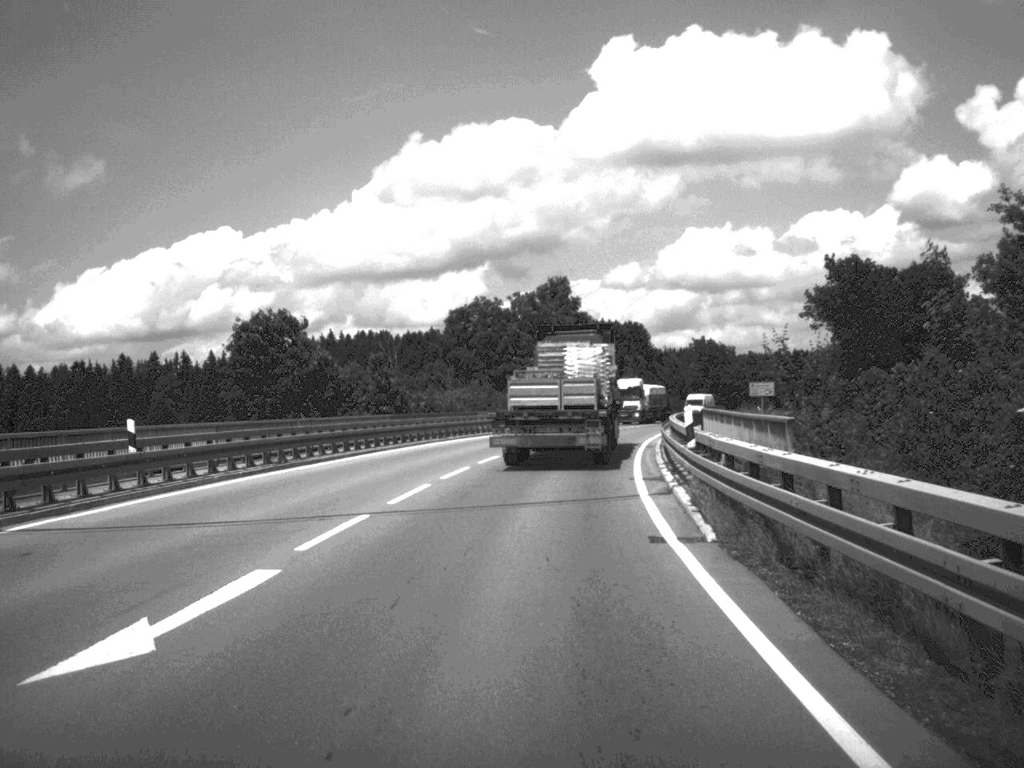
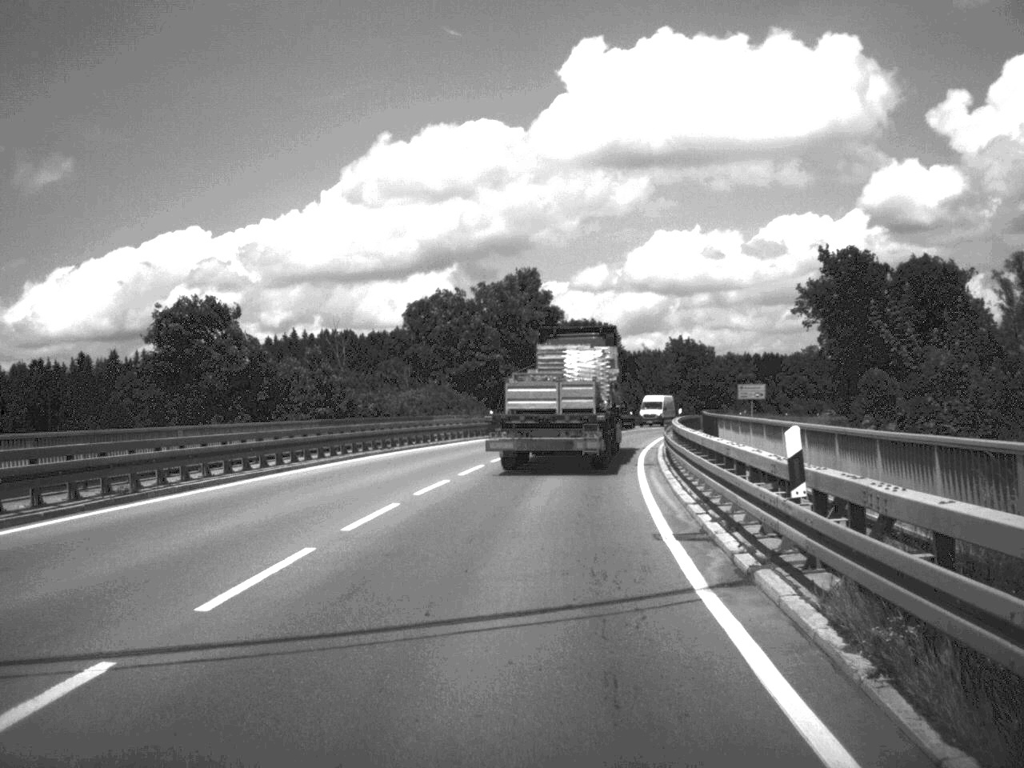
(+0.1, +9.5) m; +1°
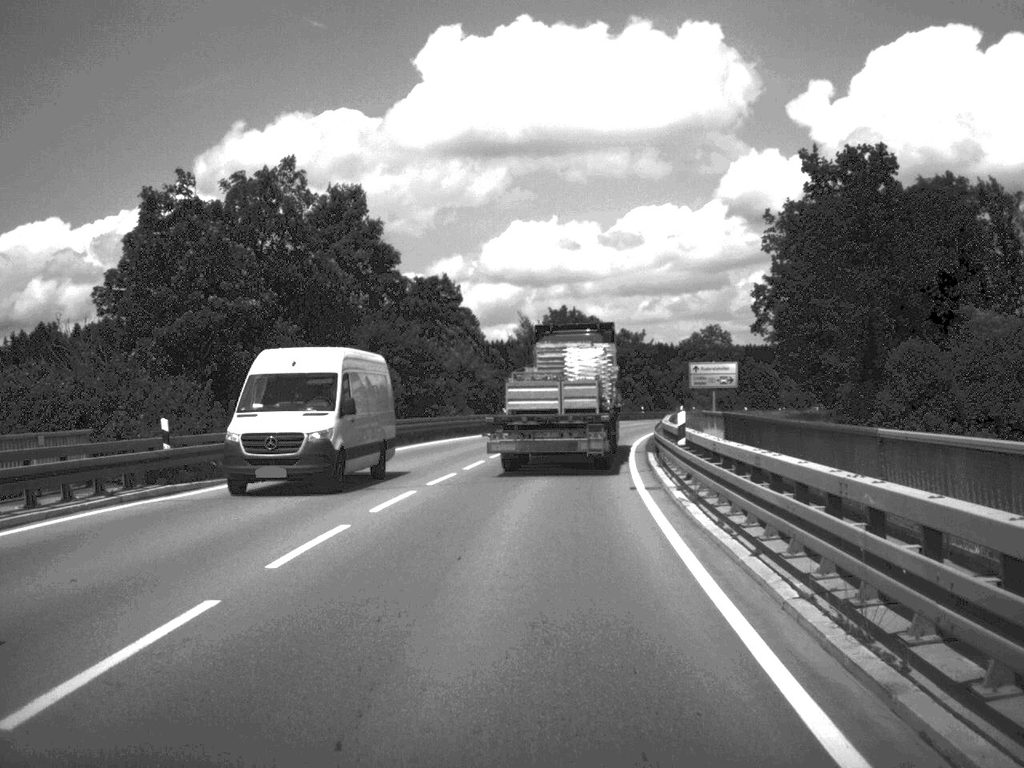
(+2.0, +38.6) m; +6°
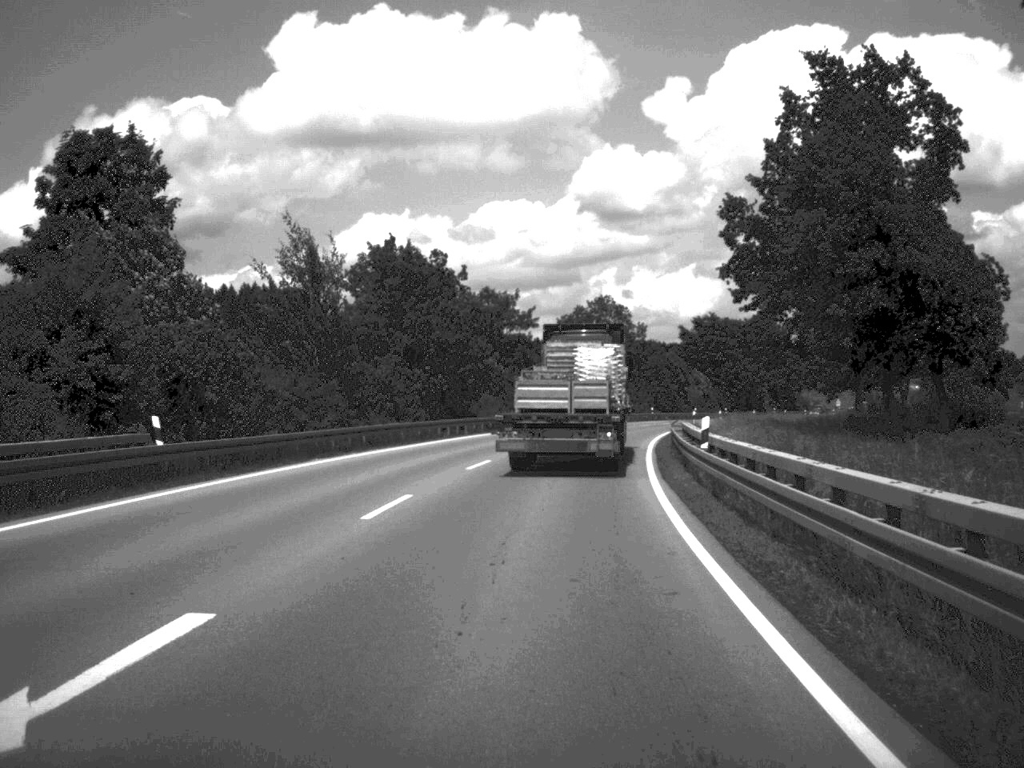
(+2.6, +47.9) m; +6°
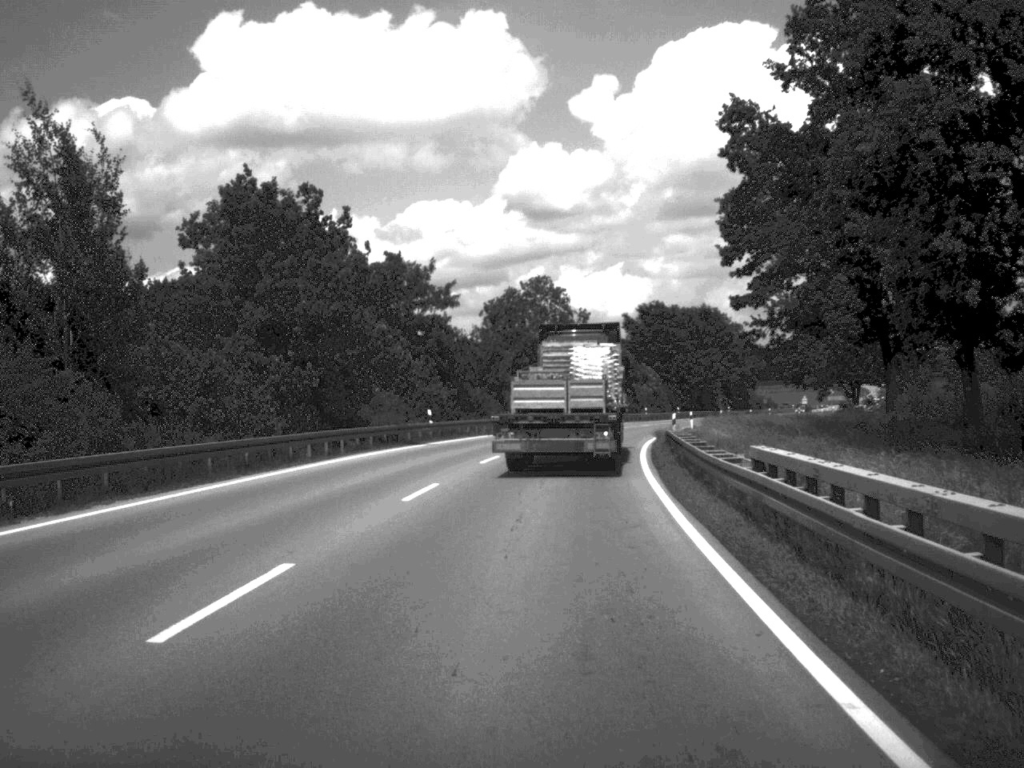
(+0.5, +20.2) m; +3°
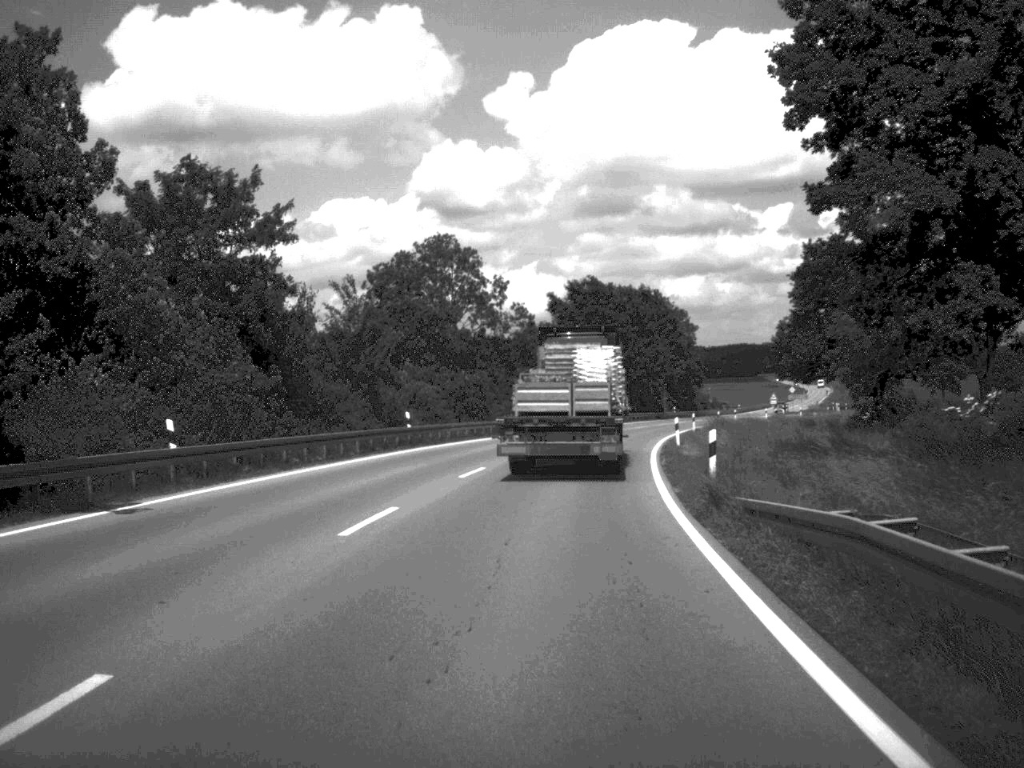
(+1.0, +28.5) m; +4°
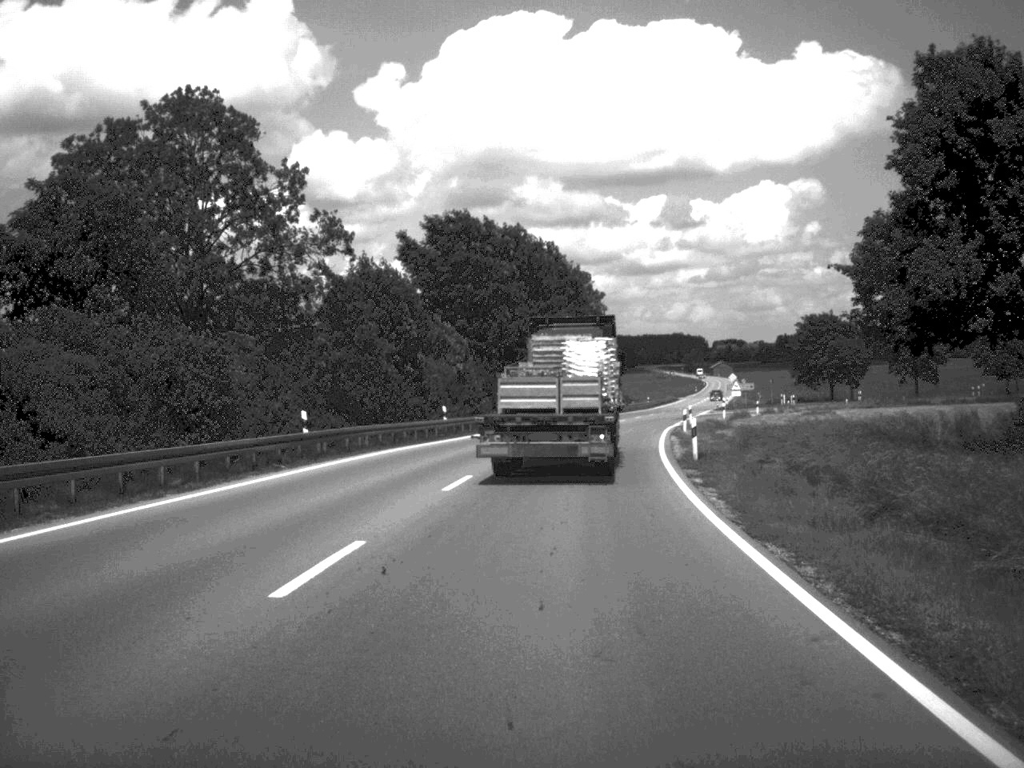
(+1.9, +40.0) m; +5°
